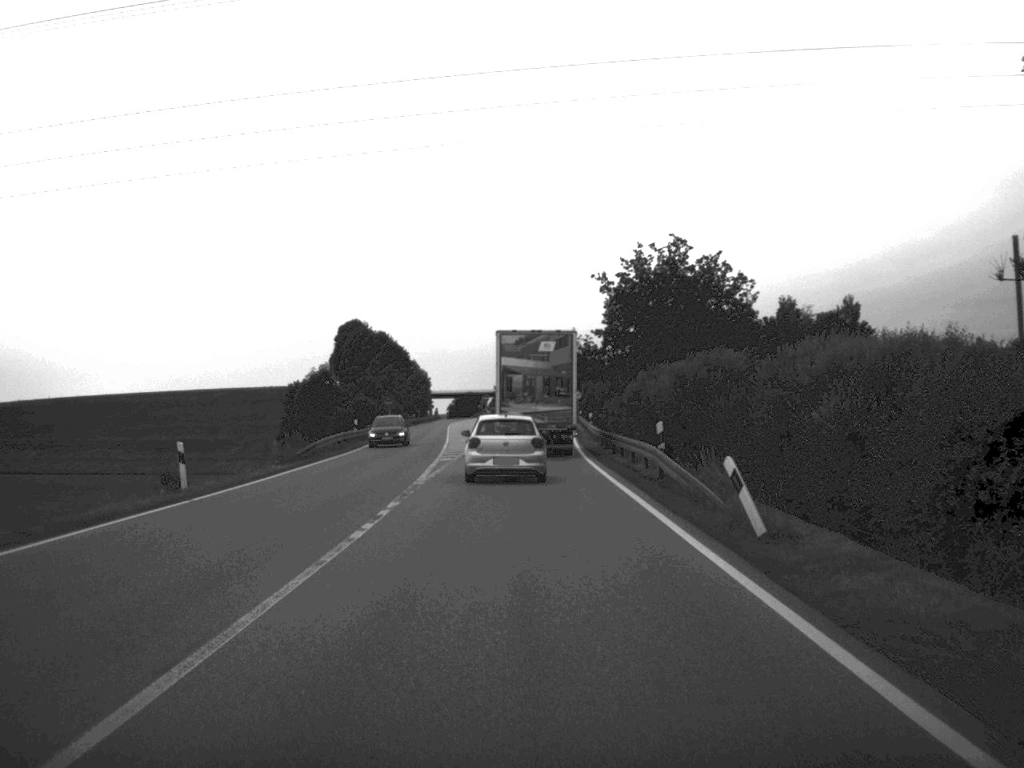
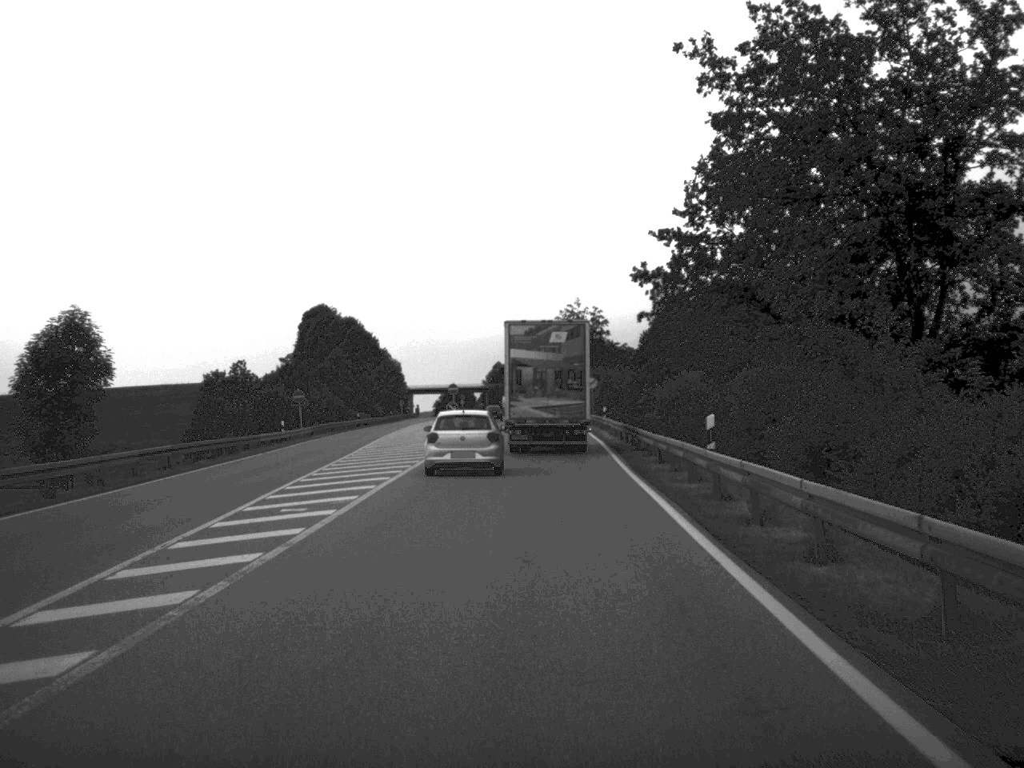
(+0.2, +46.5) m; 0°
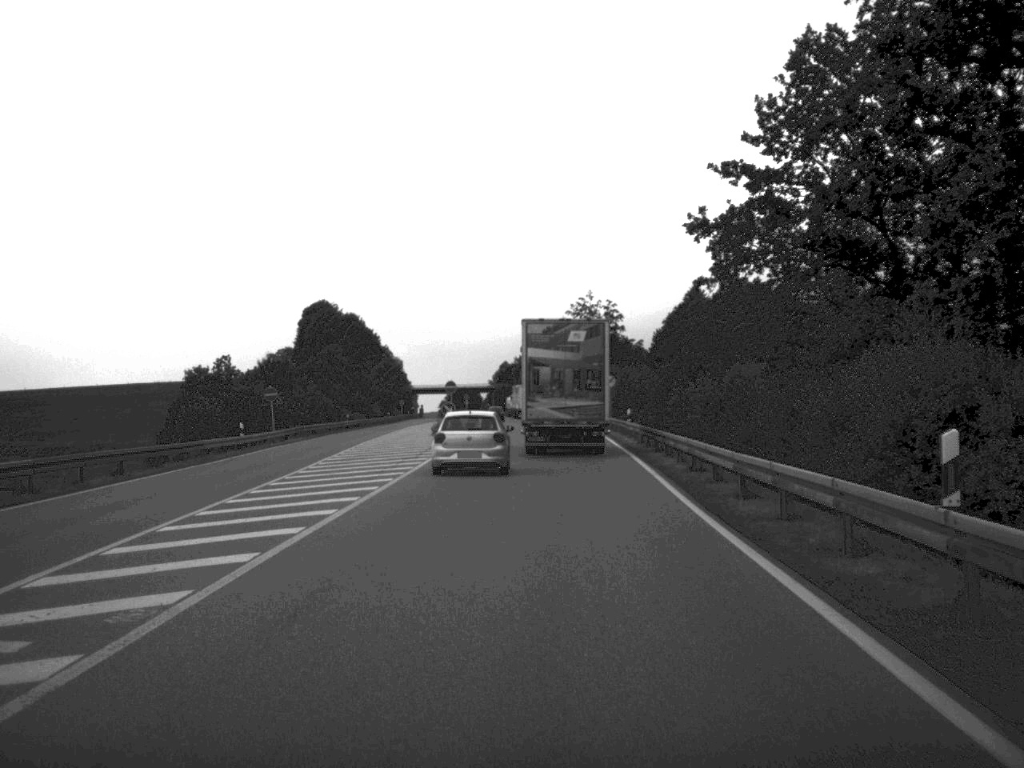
(0.0, +11.4) m; 0°
